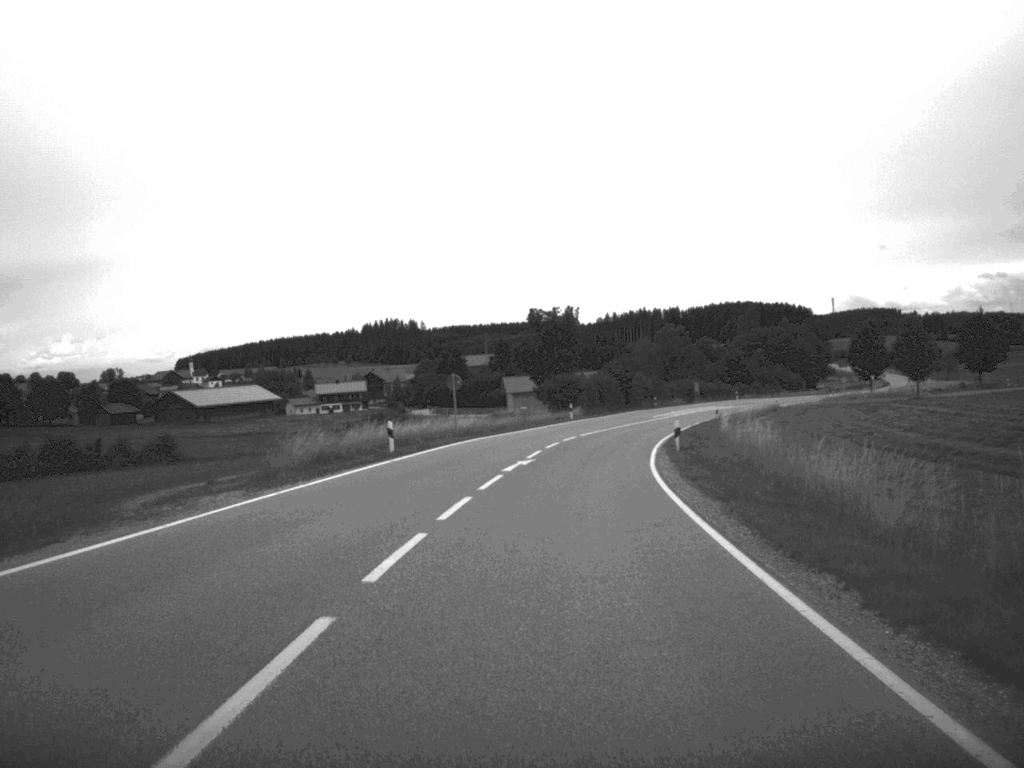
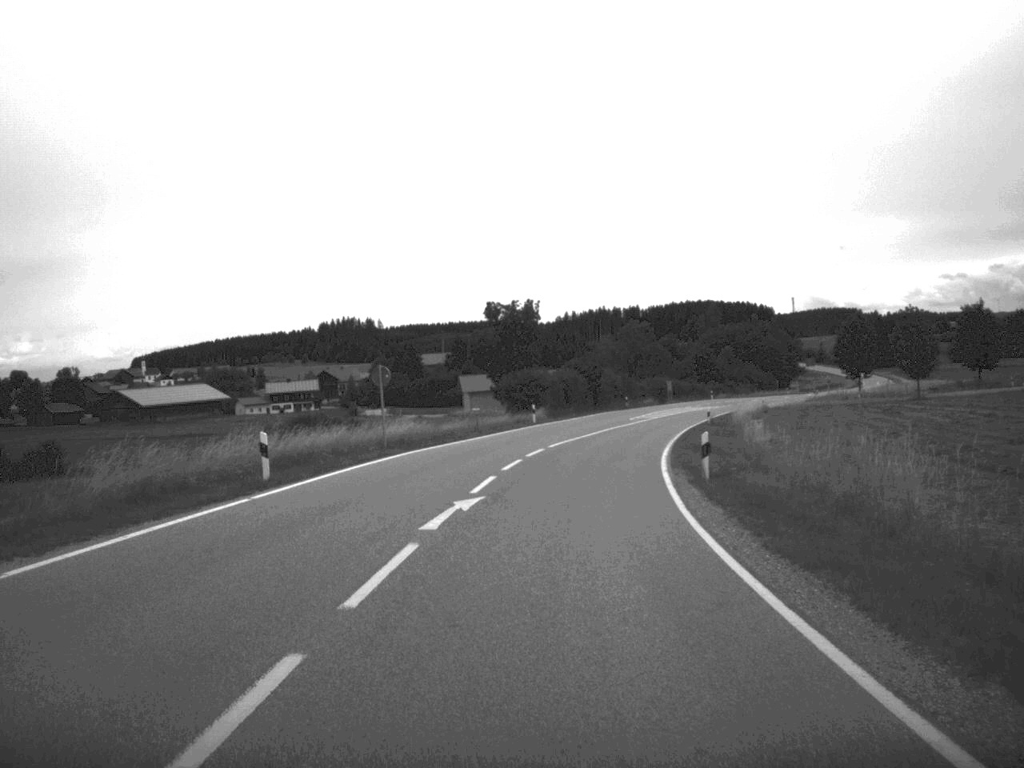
(+0.2, +12.7) m; +2°
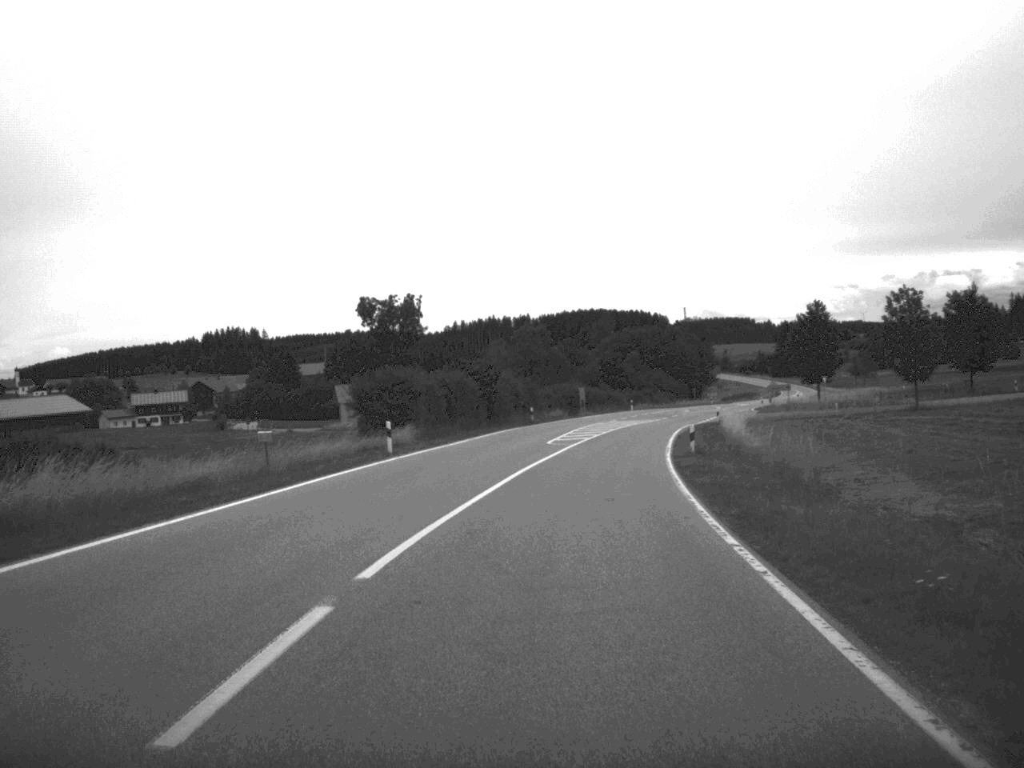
(+1.1, +27.1) m; +5°
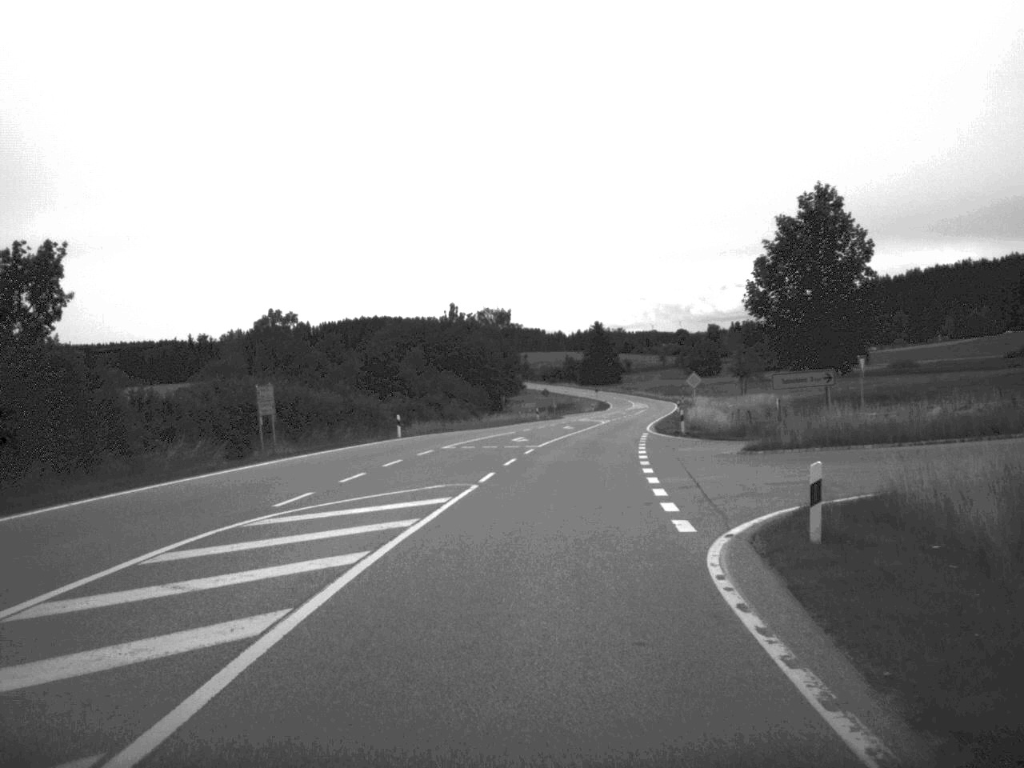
(+5.7, +62.1) m; +9°
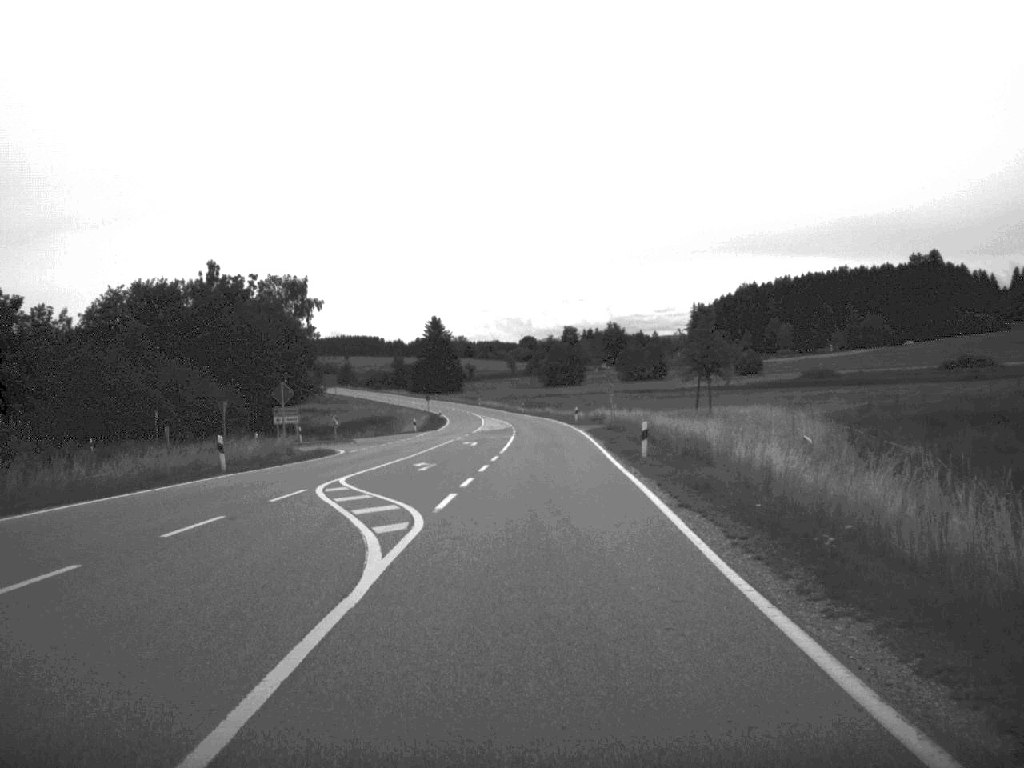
(+4.5, +66.9) m; +7°
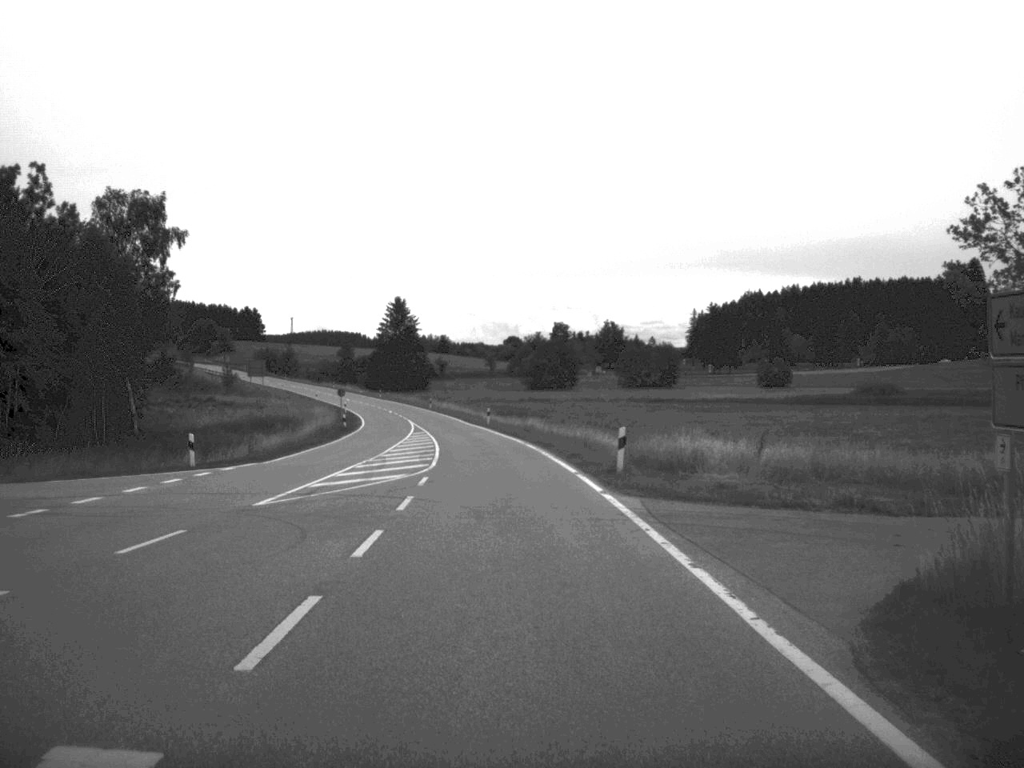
(+0.8, +55.9) m; +1°
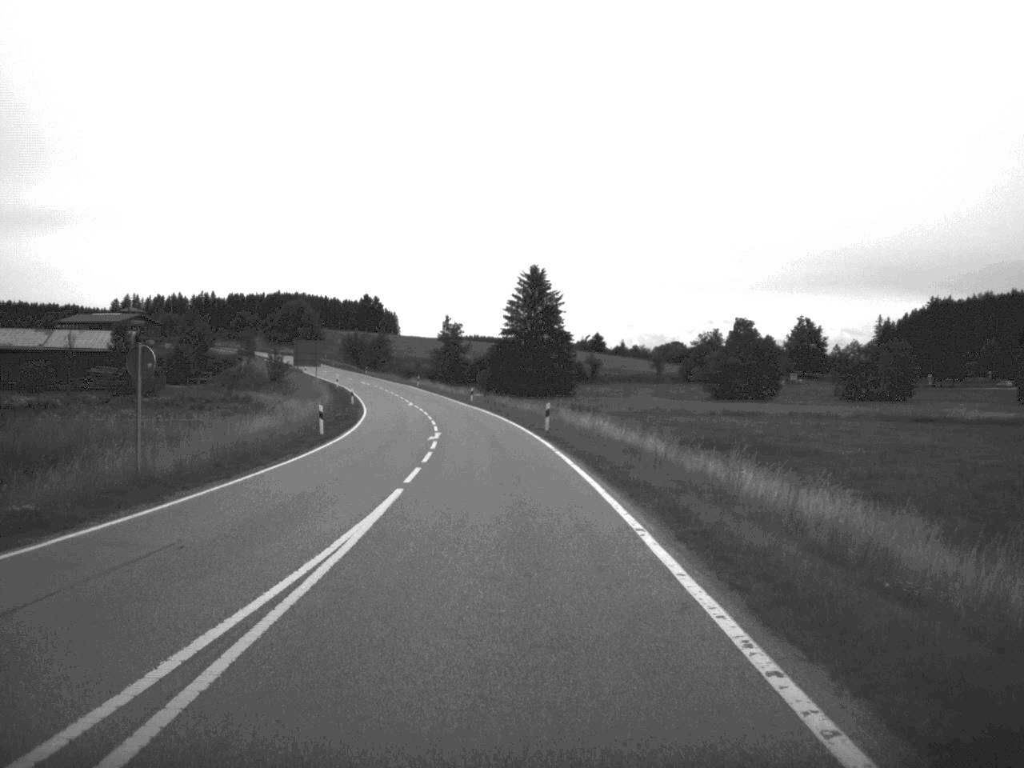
(-4.1, +71.9) m; -7°
